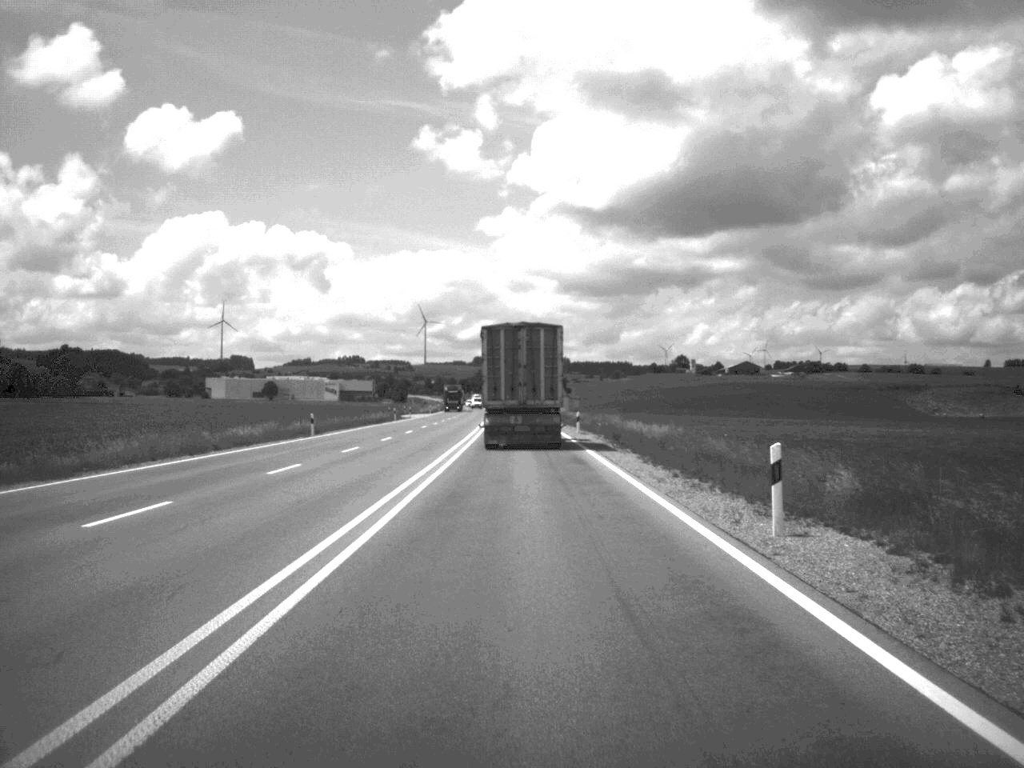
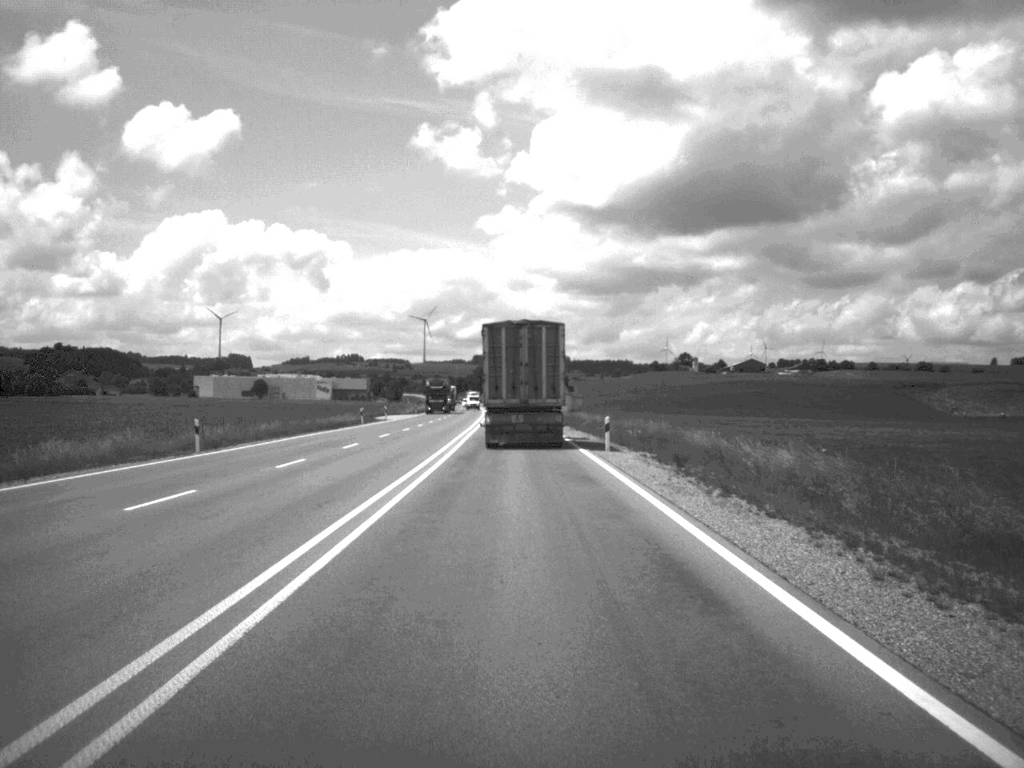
(0.0, +21.8) m; 0°
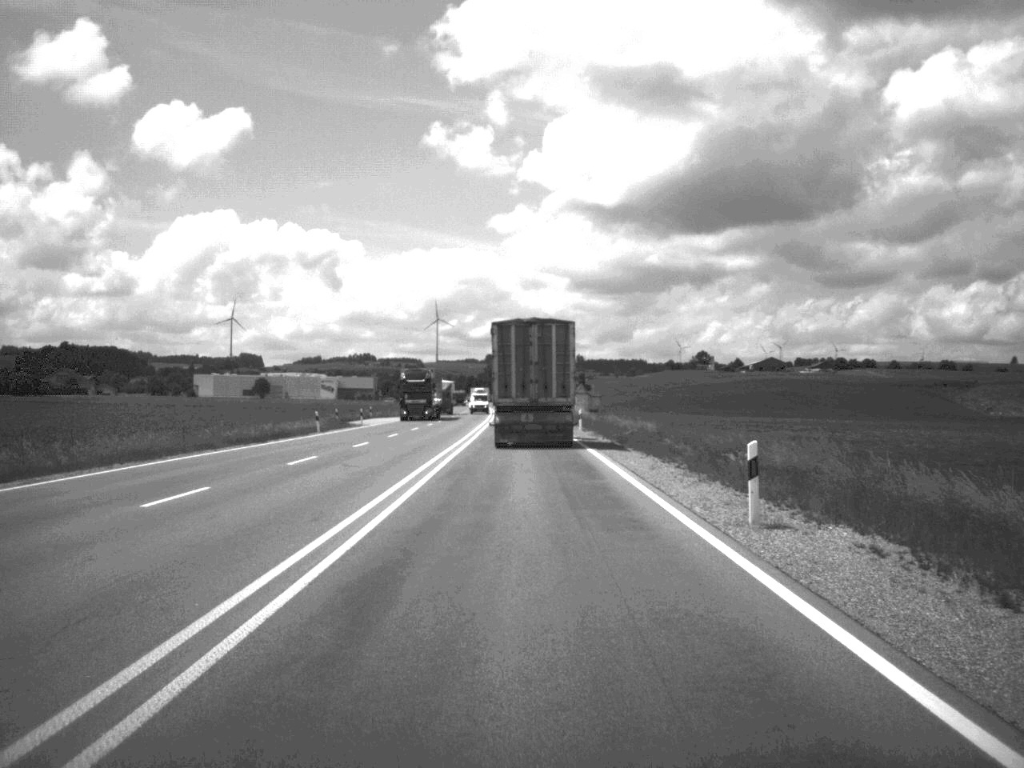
(-0.2, +23.3) m; -1°
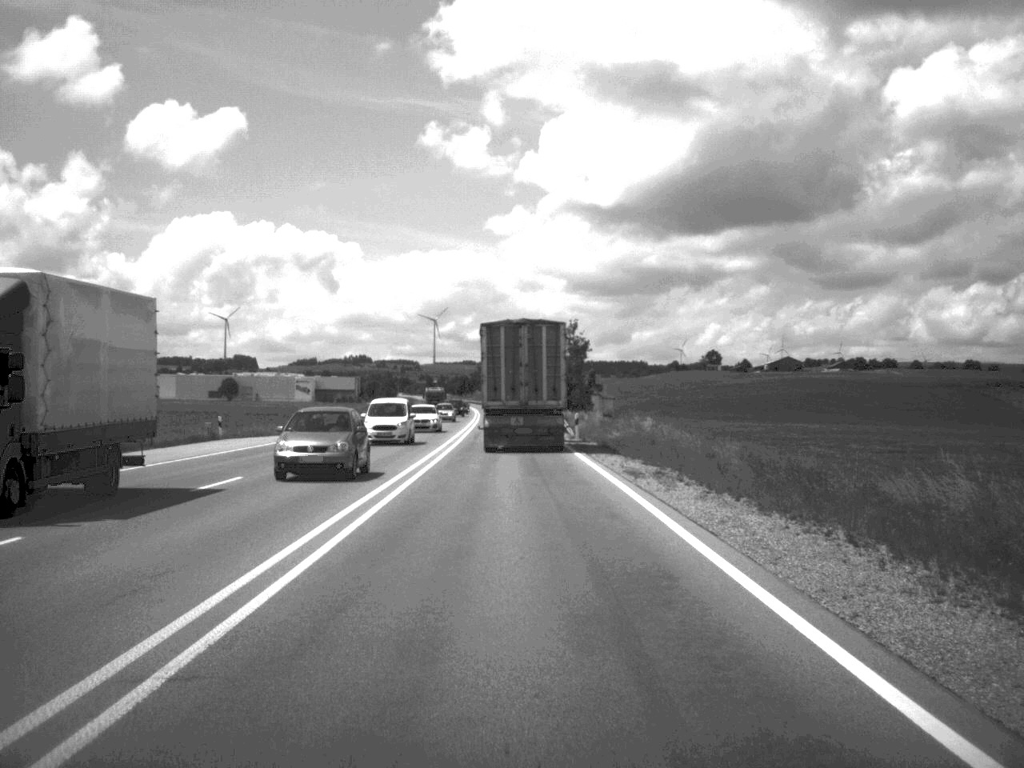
(-0.2, +56.1) m; 0°
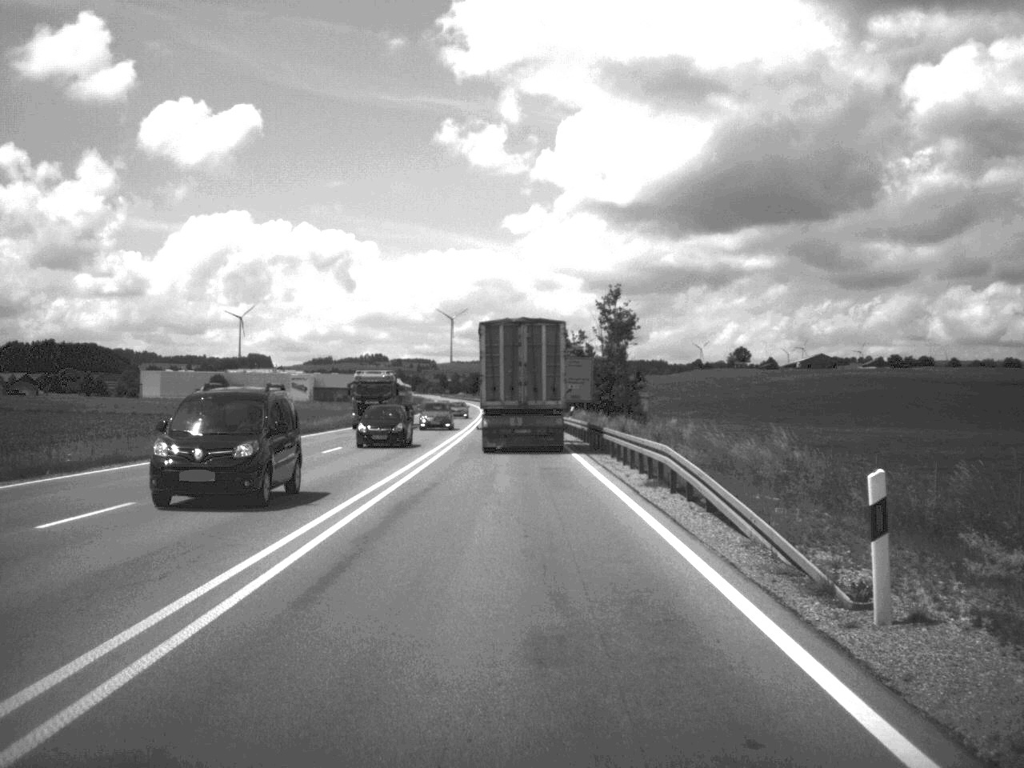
(-0.3, +42.9) m; -1°
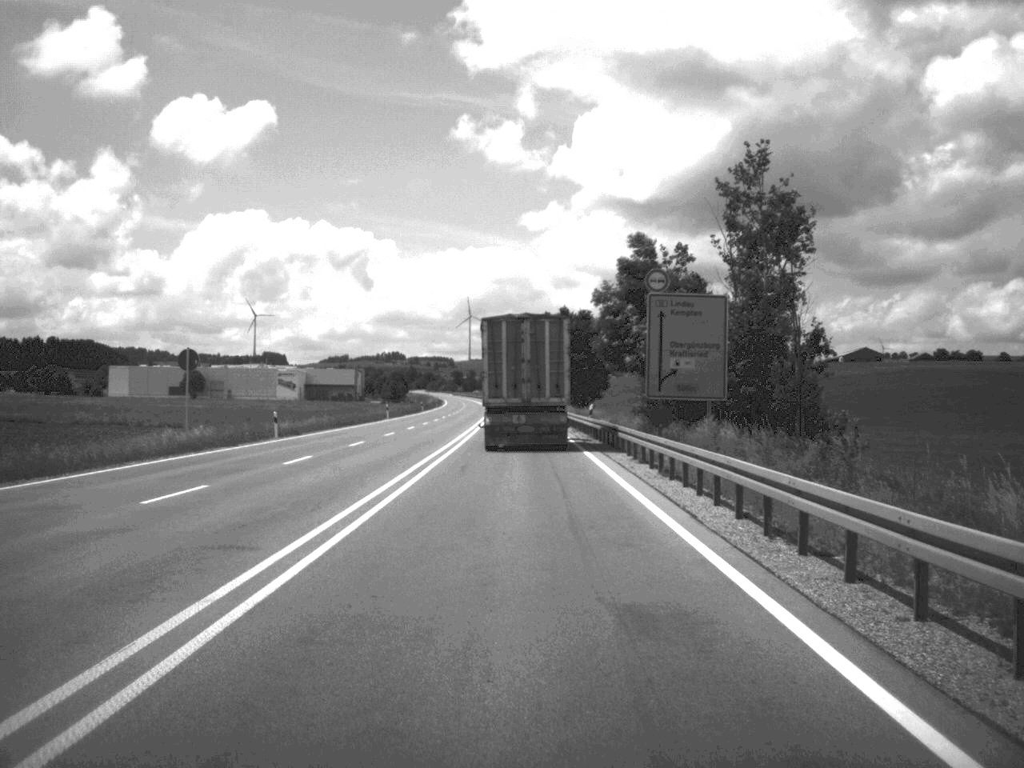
(-0.7, +56.0) m; -1°
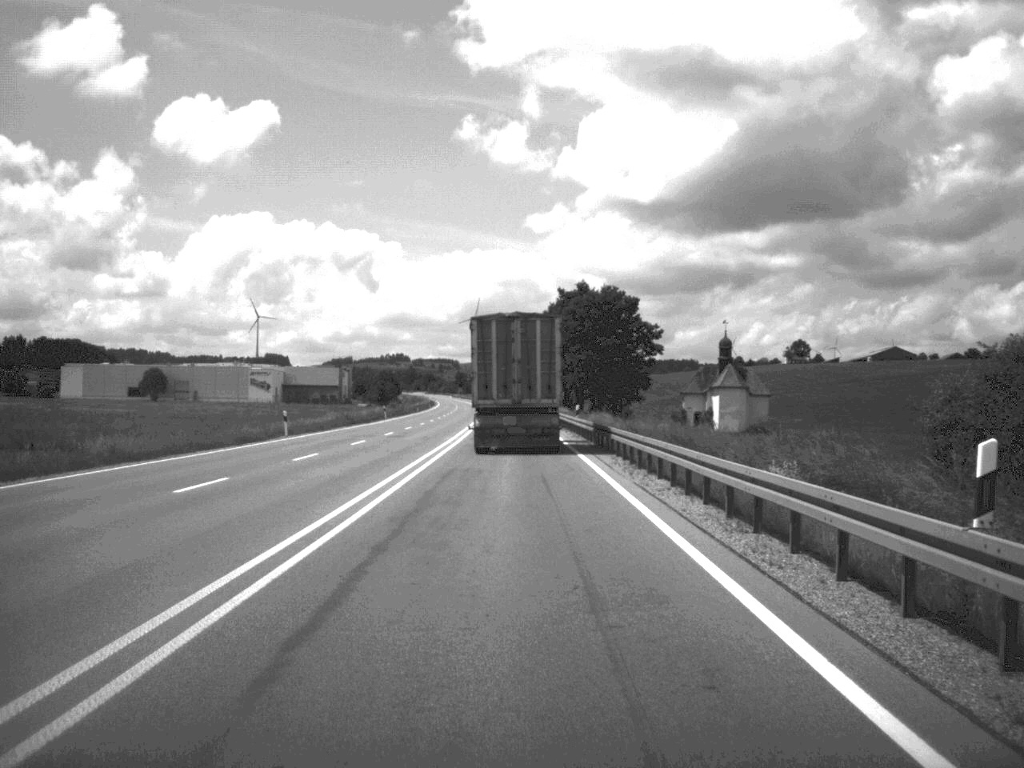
(-0.1, +45.3) m; 0°
